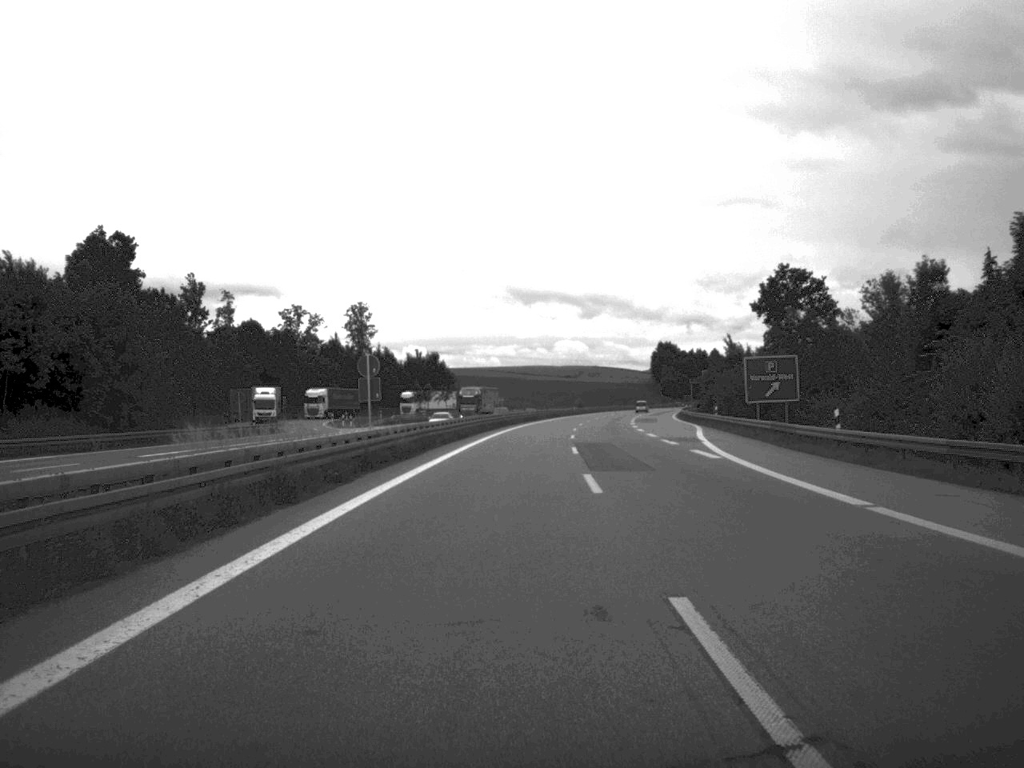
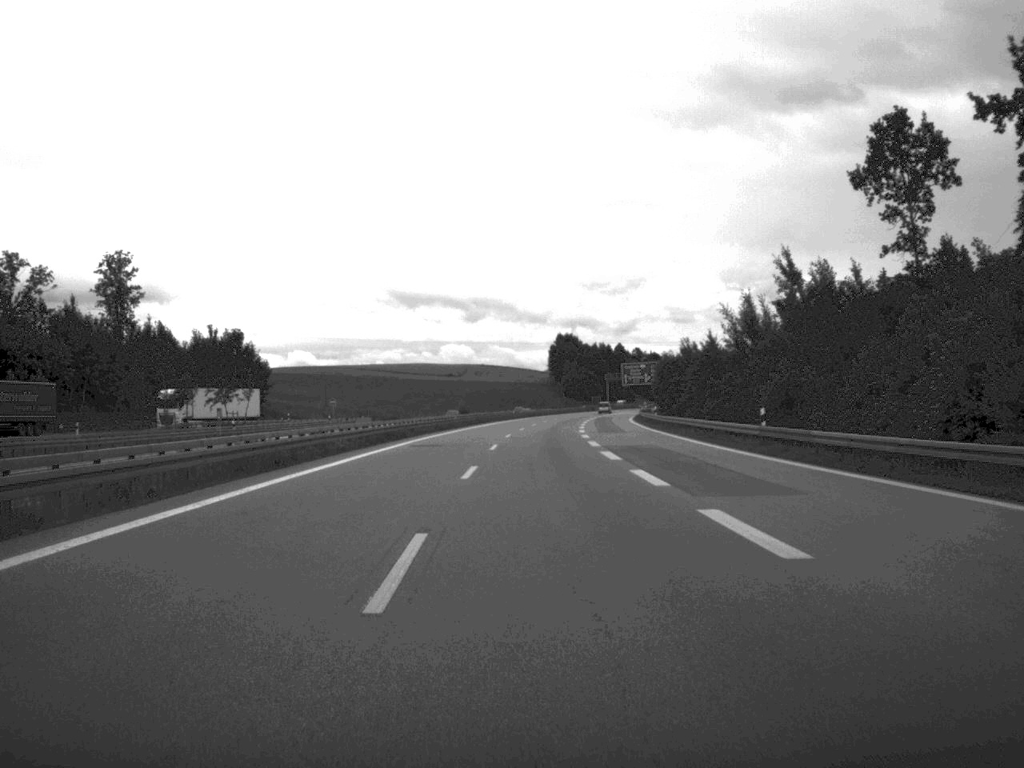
(+4.1, +83.1) m; +5°
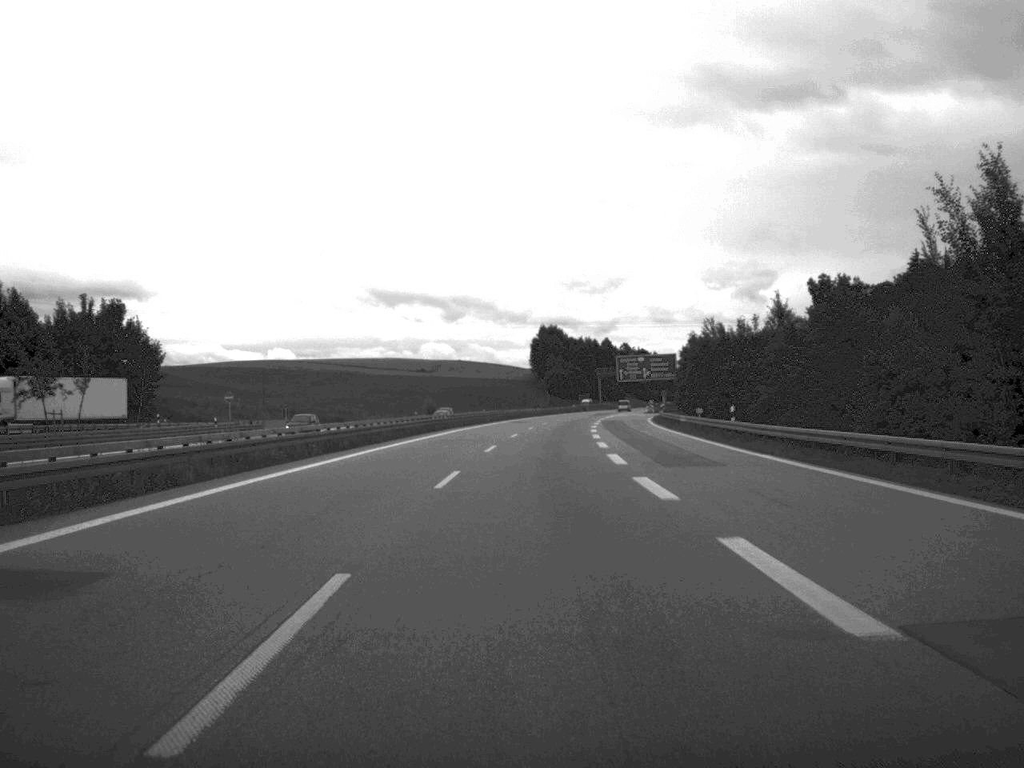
(+0.2, +39.7) m; +1°
